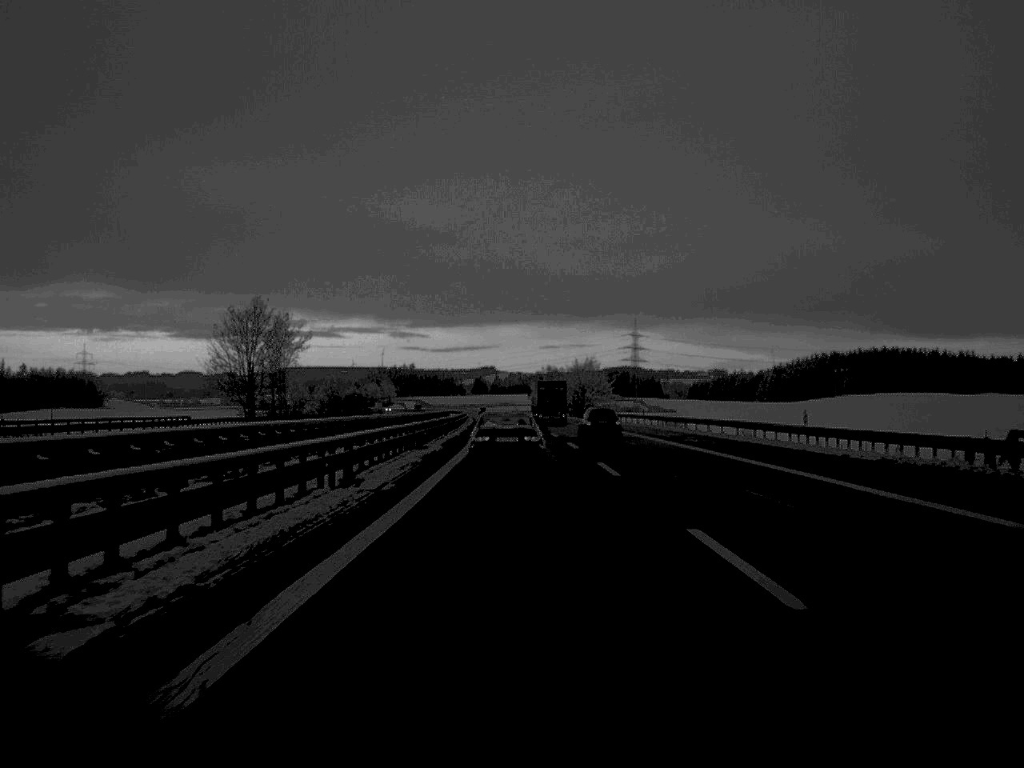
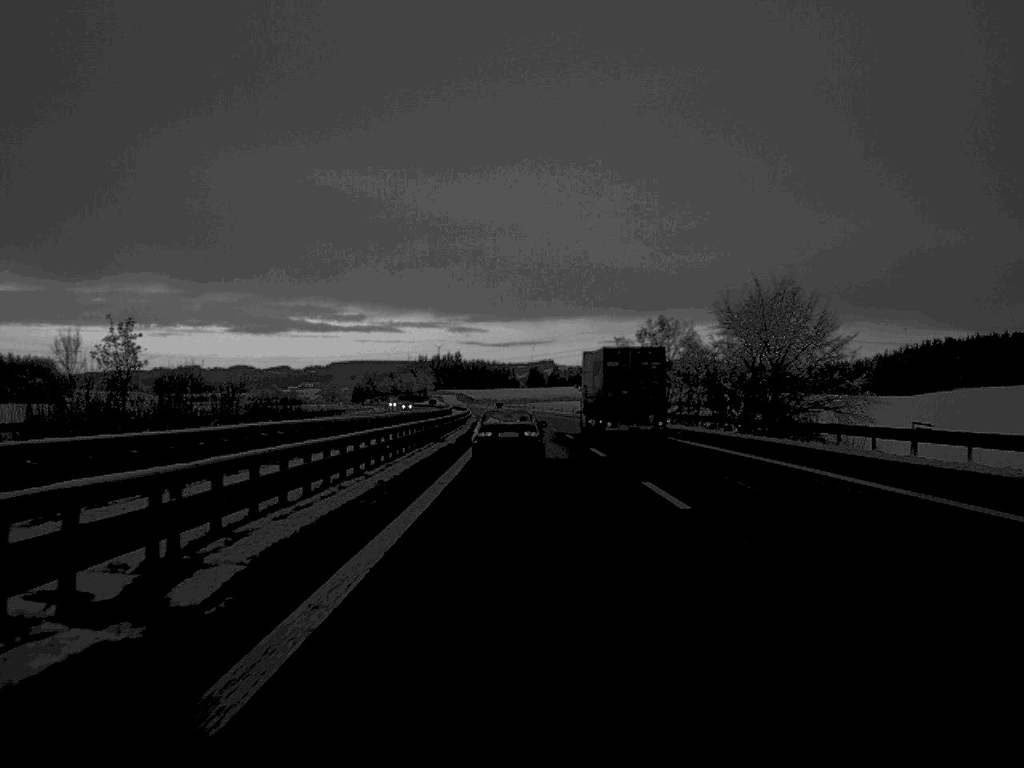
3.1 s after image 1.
(-3.0, +134.7) m; -3°
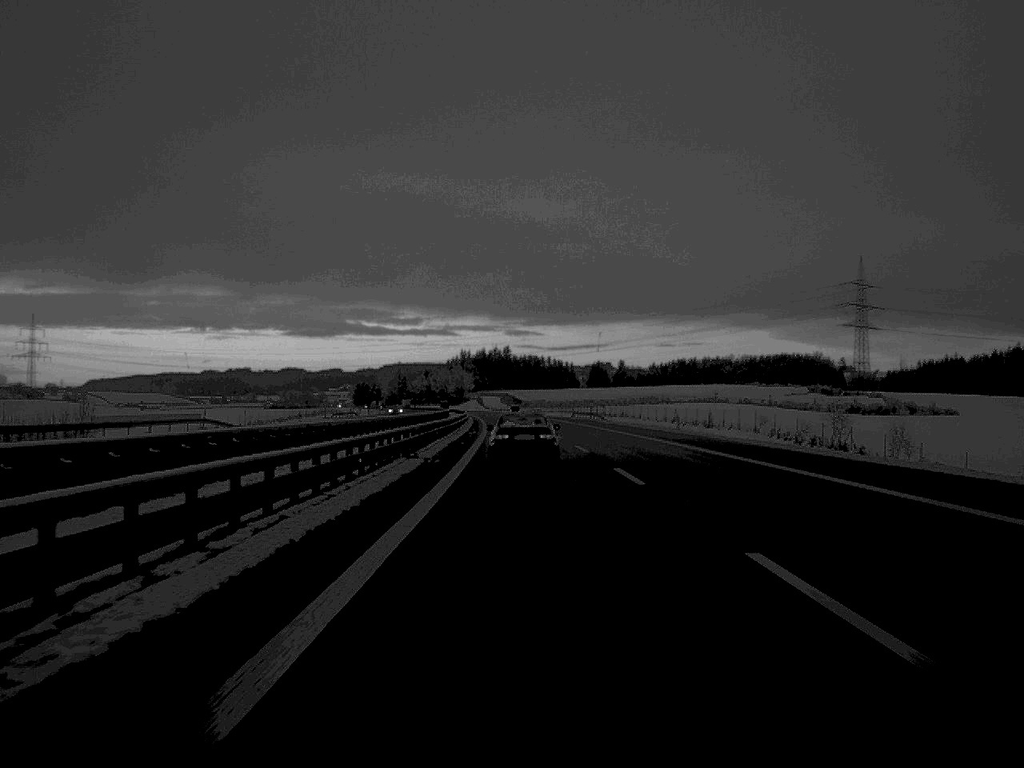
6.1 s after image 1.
(-2.9, +136.8) m; -3°
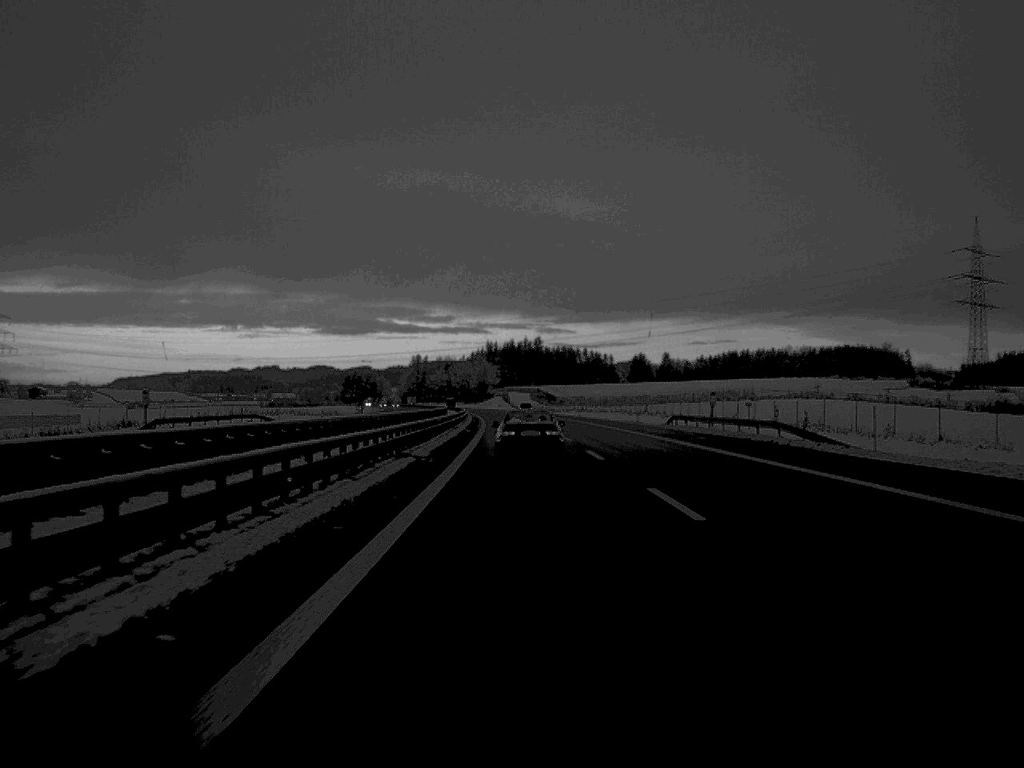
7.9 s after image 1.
(-1.1, +80.2) m; -1°
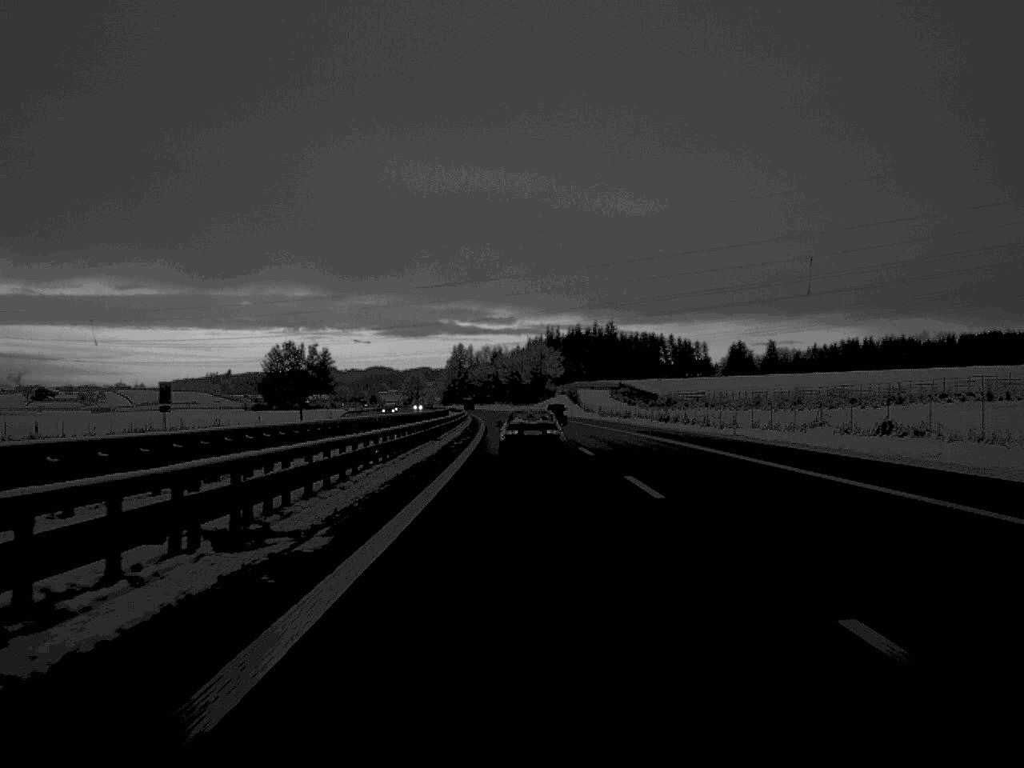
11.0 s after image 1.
(-3.4, +139.4) m; -3°
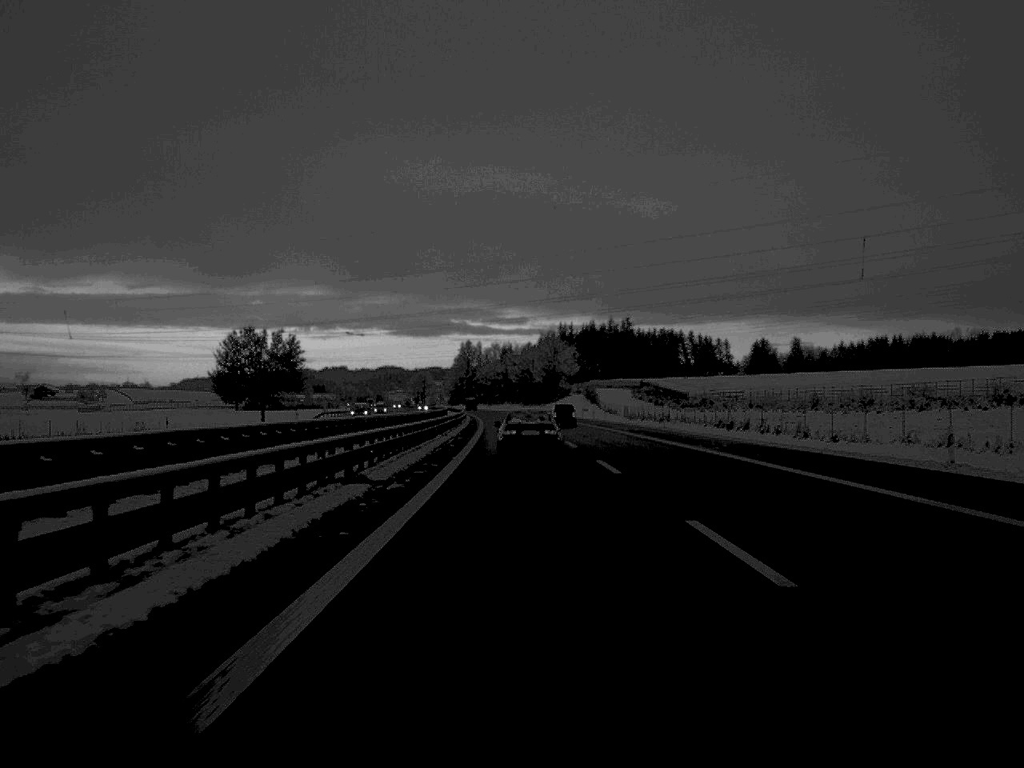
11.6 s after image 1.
(-0.1, +28.1) m; -1°
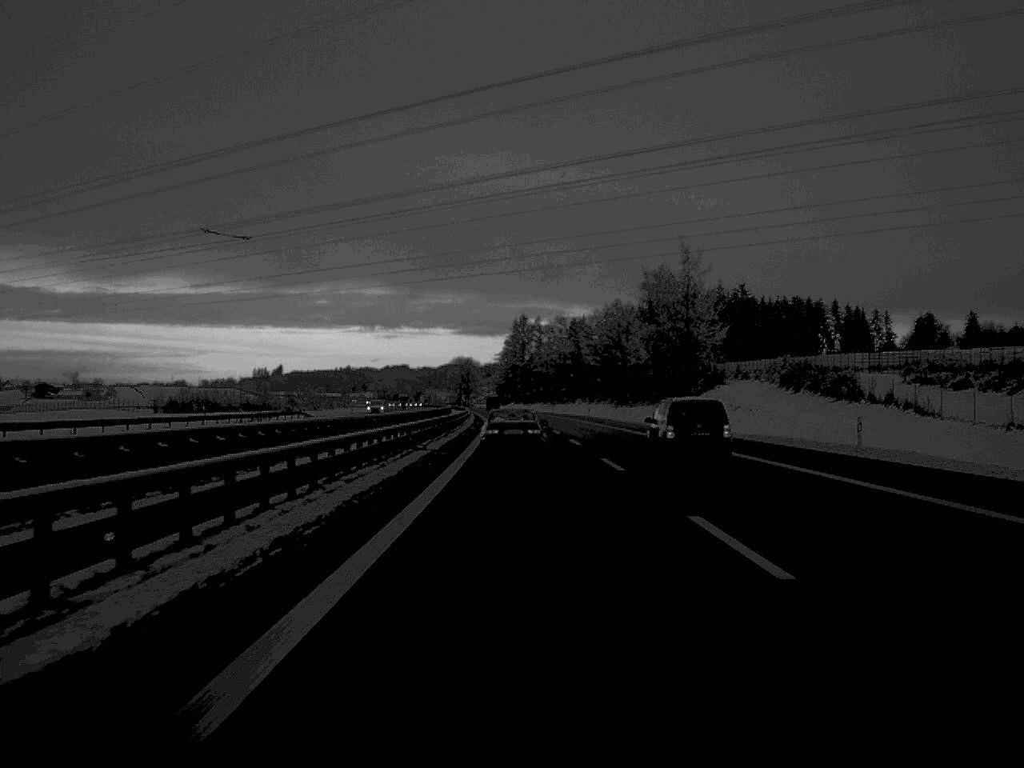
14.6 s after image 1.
(-3.7, +143.2) m; -3°
